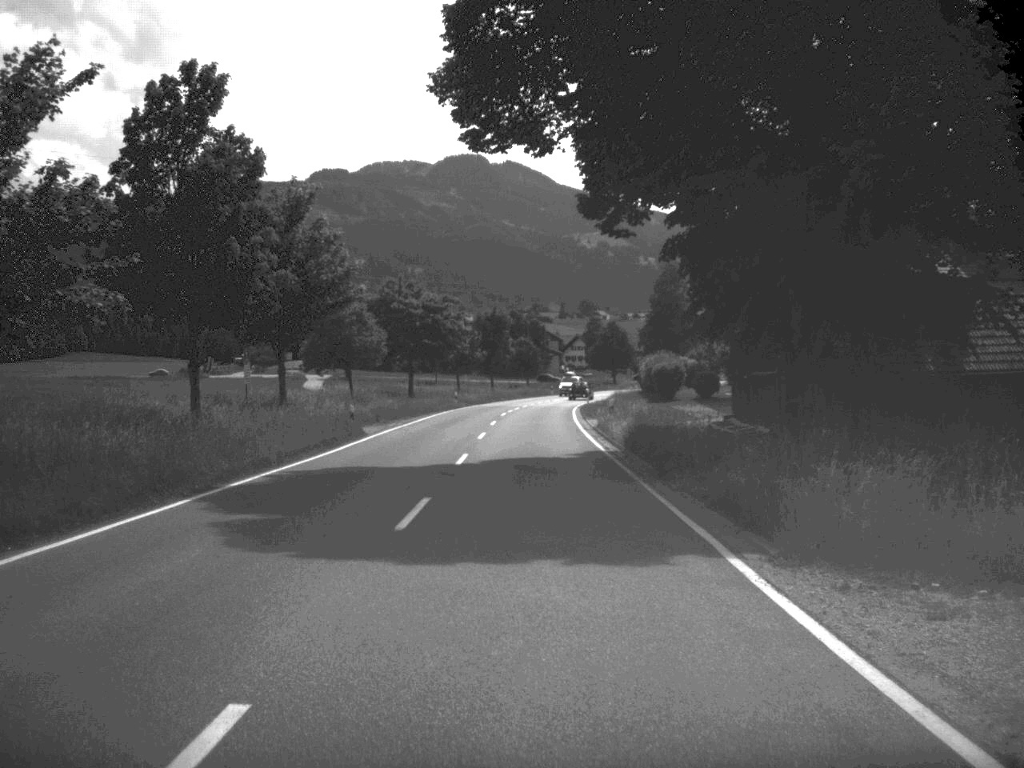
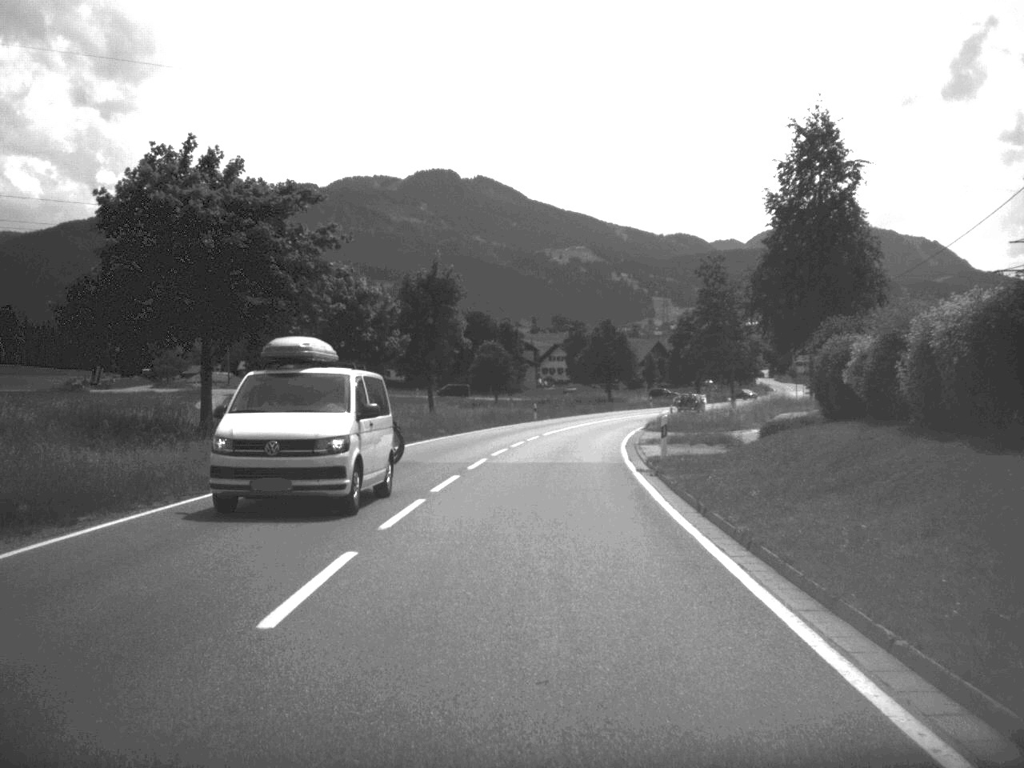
(+0.3, +52.6) m; +1°
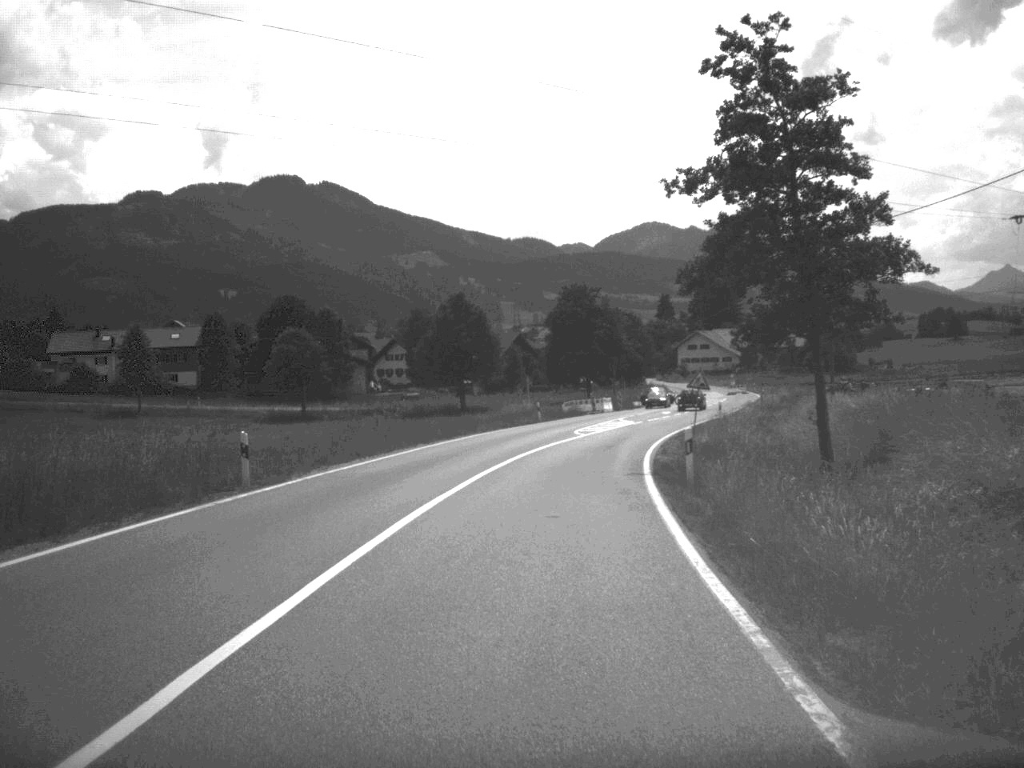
(+2.7, +51.1) m; +7°
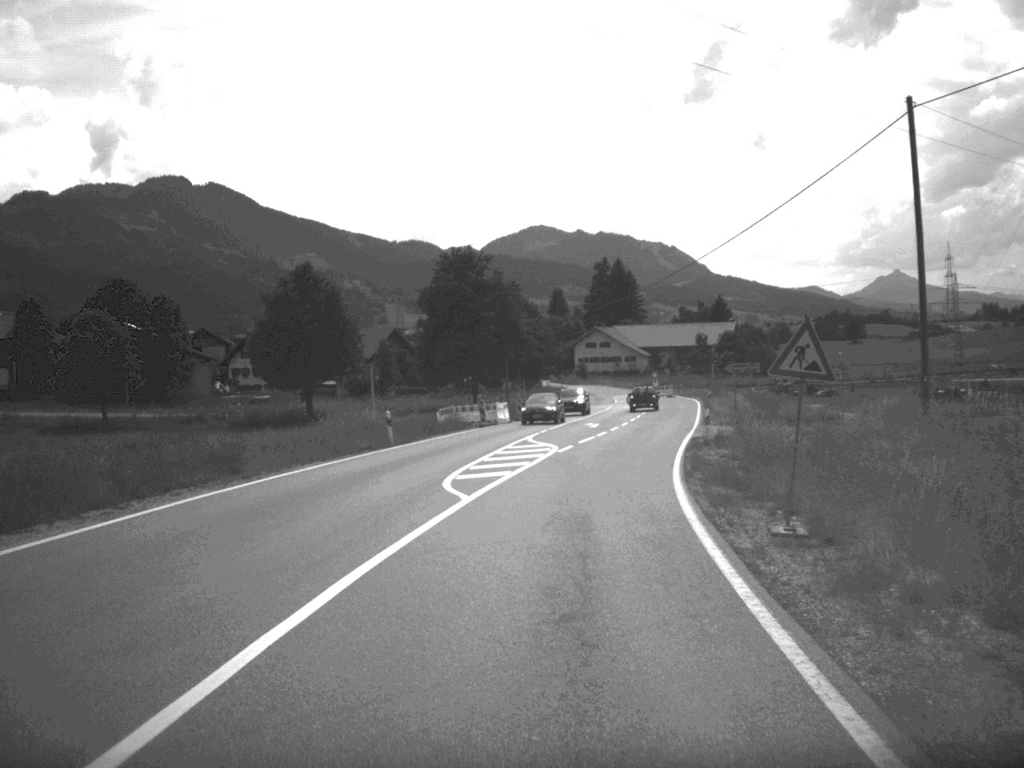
(+1.3, +29.4) m; +5°
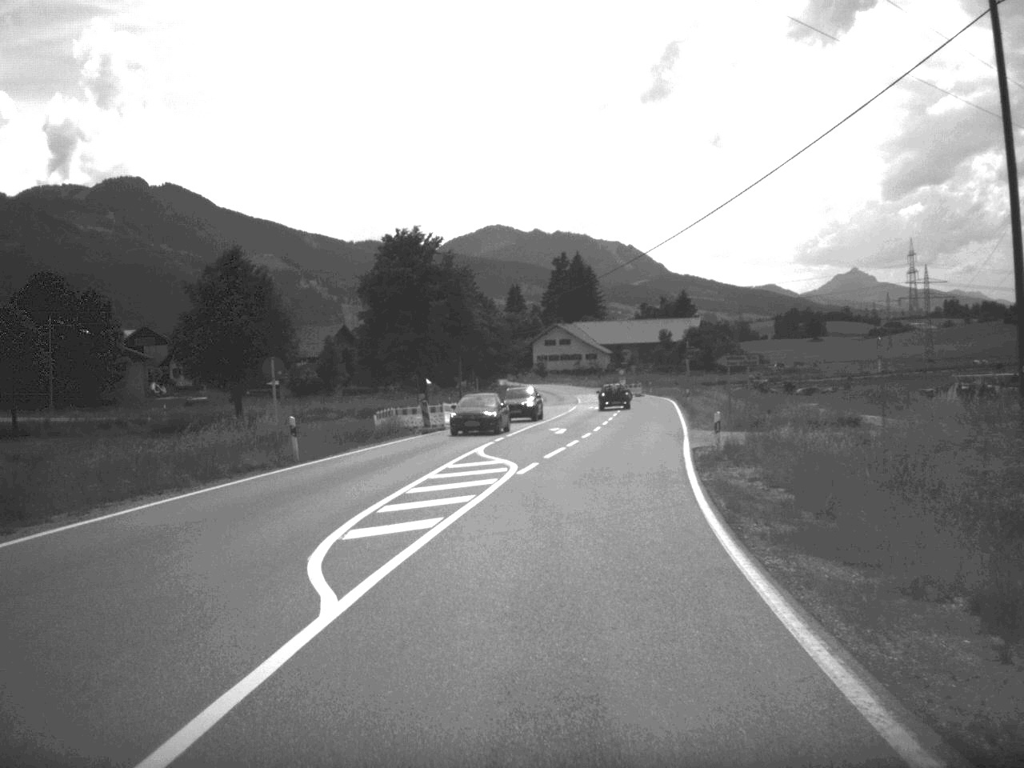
(+0.2, +9.9) m; +2°
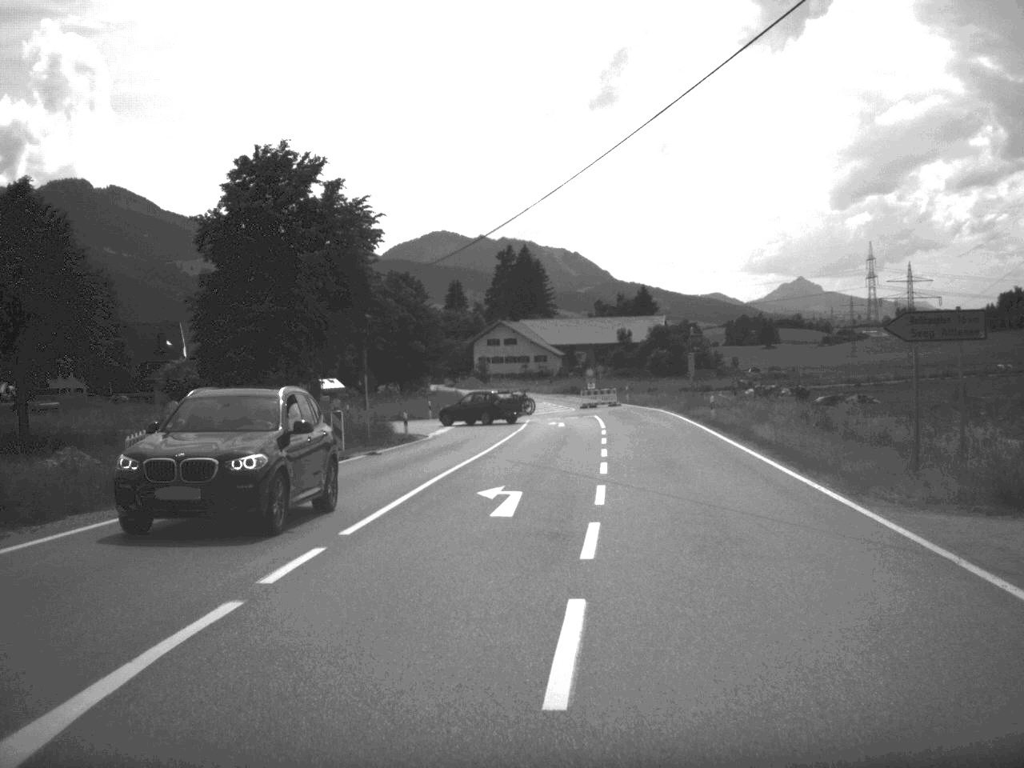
(+0.7, +28.8) m; +2°
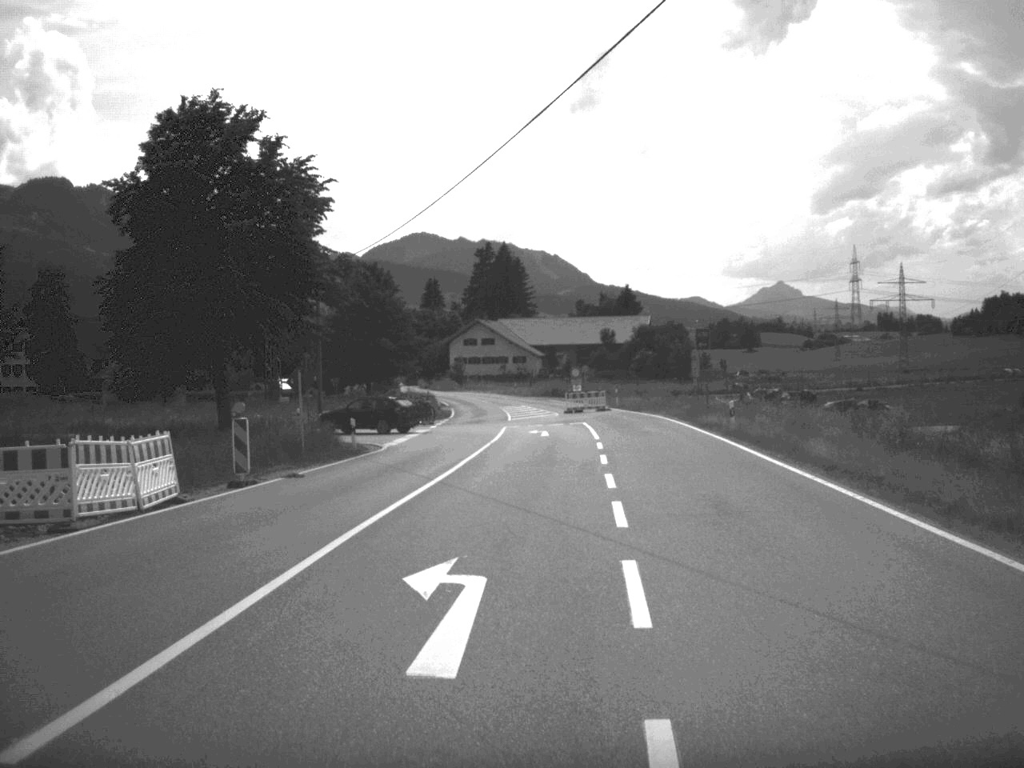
(+0.1, +8.9) m; +1°
